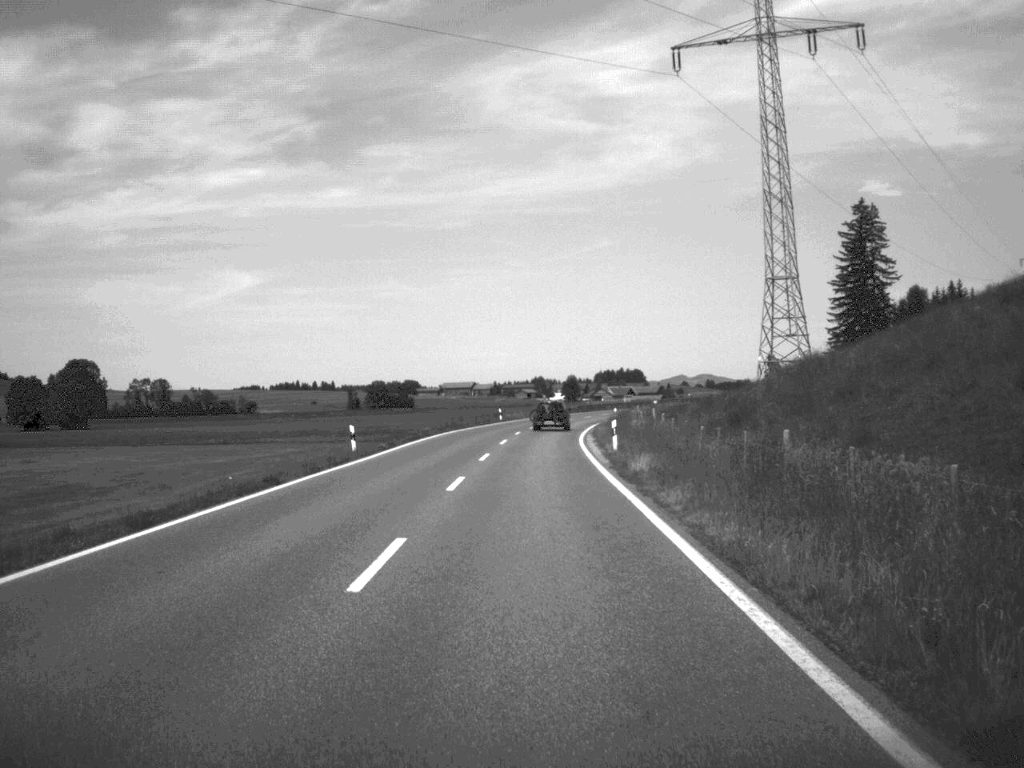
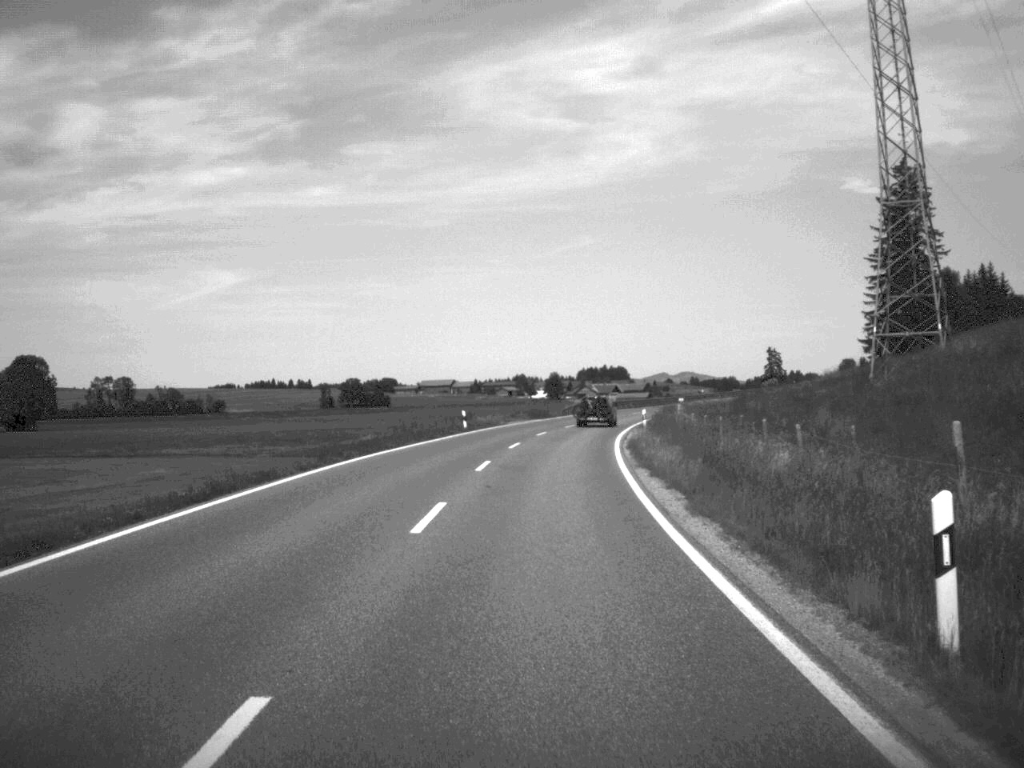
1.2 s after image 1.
(+0.1, +31.2) m; +1°
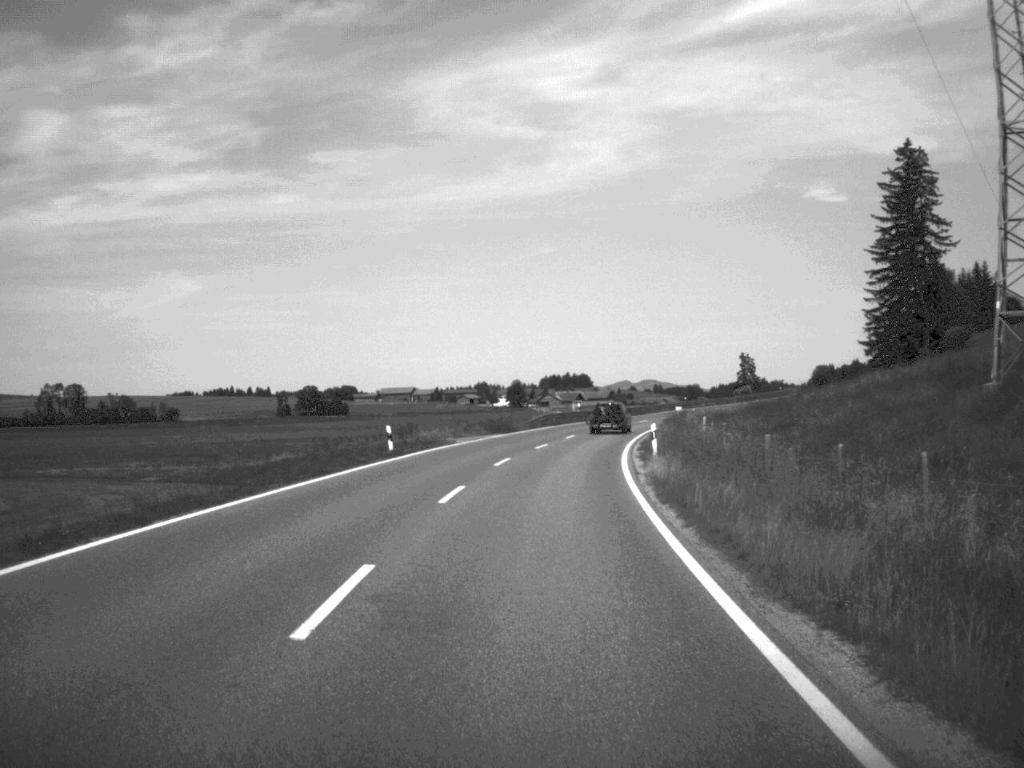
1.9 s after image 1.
(+0.2, +17.7) m; +2°
